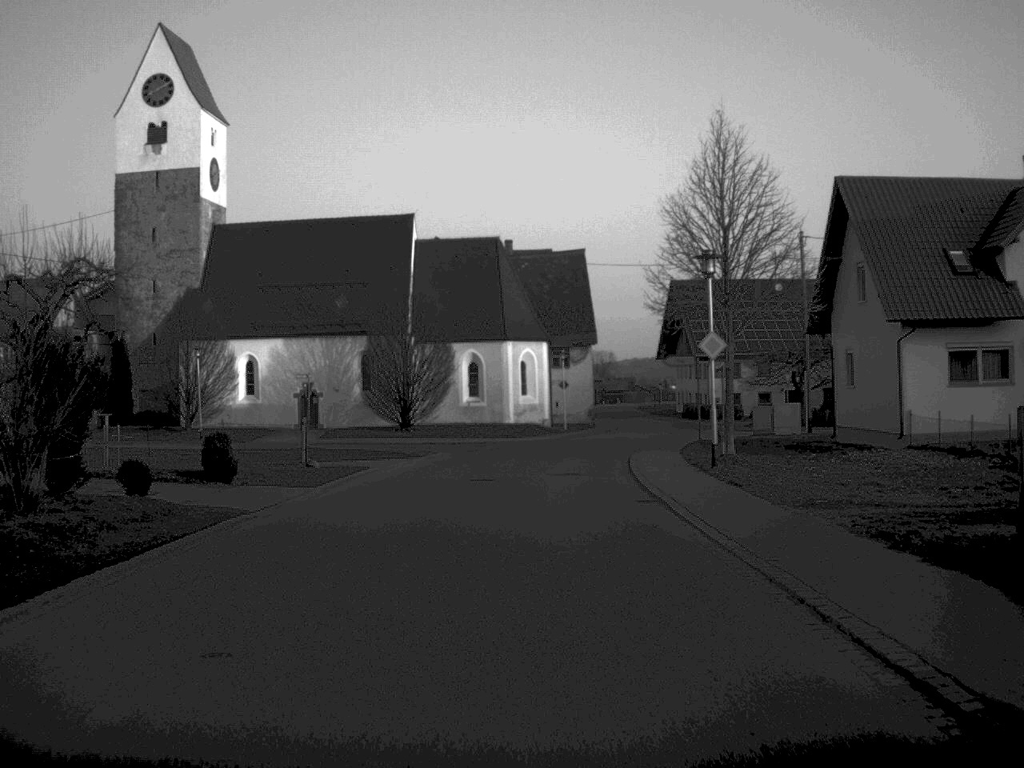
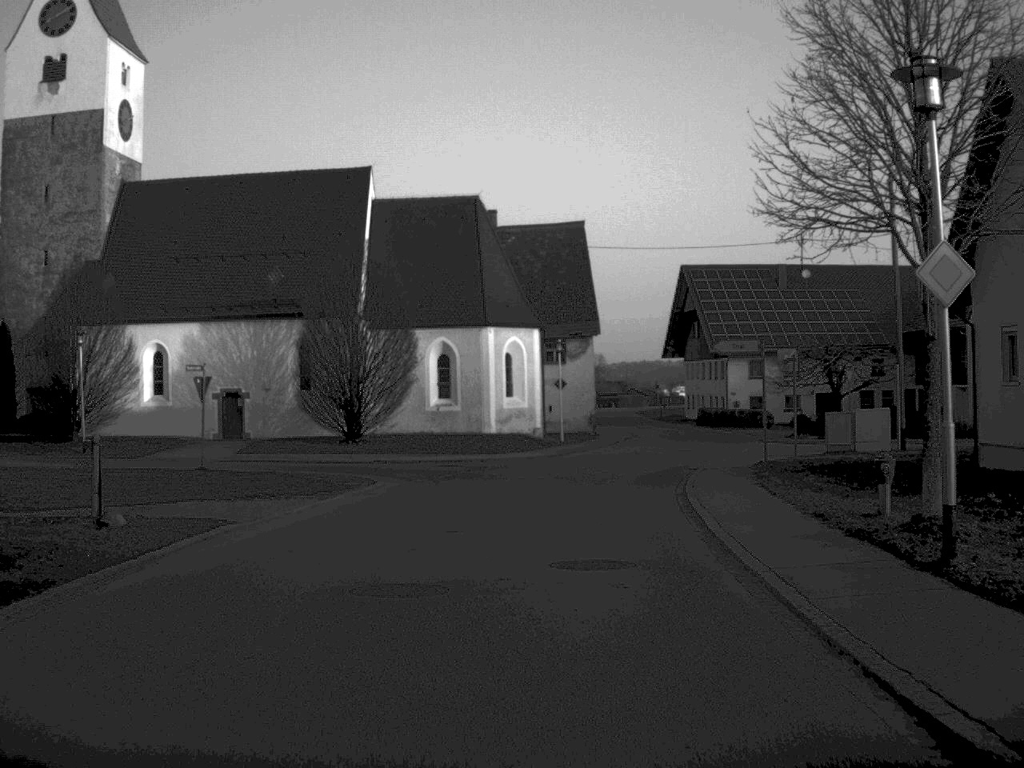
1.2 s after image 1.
(+0.1, +15.2) m; +1°
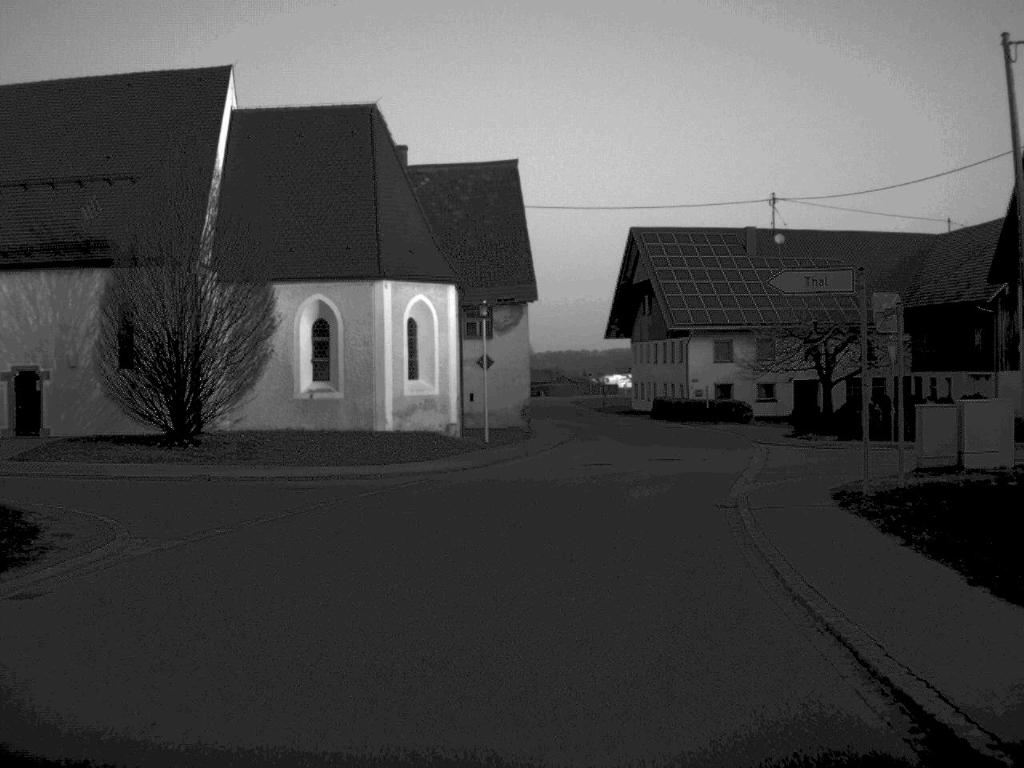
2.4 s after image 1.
(+0.4, +15.2) m; +4°
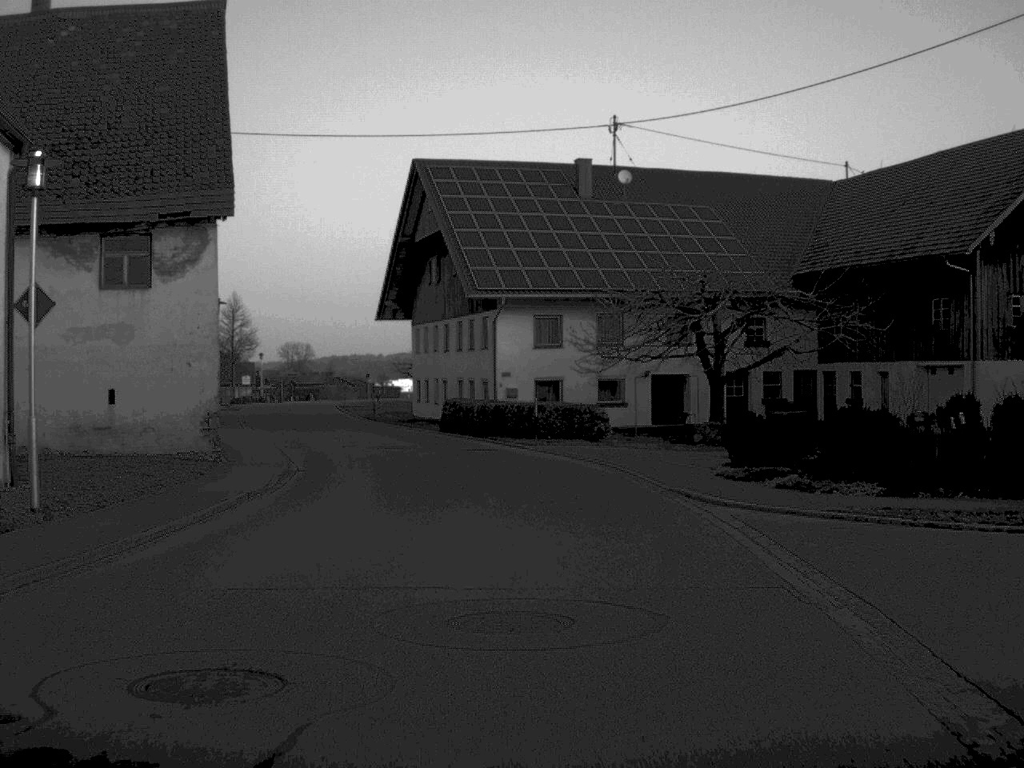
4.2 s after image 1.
(+2.0, +23.6) m; +10°
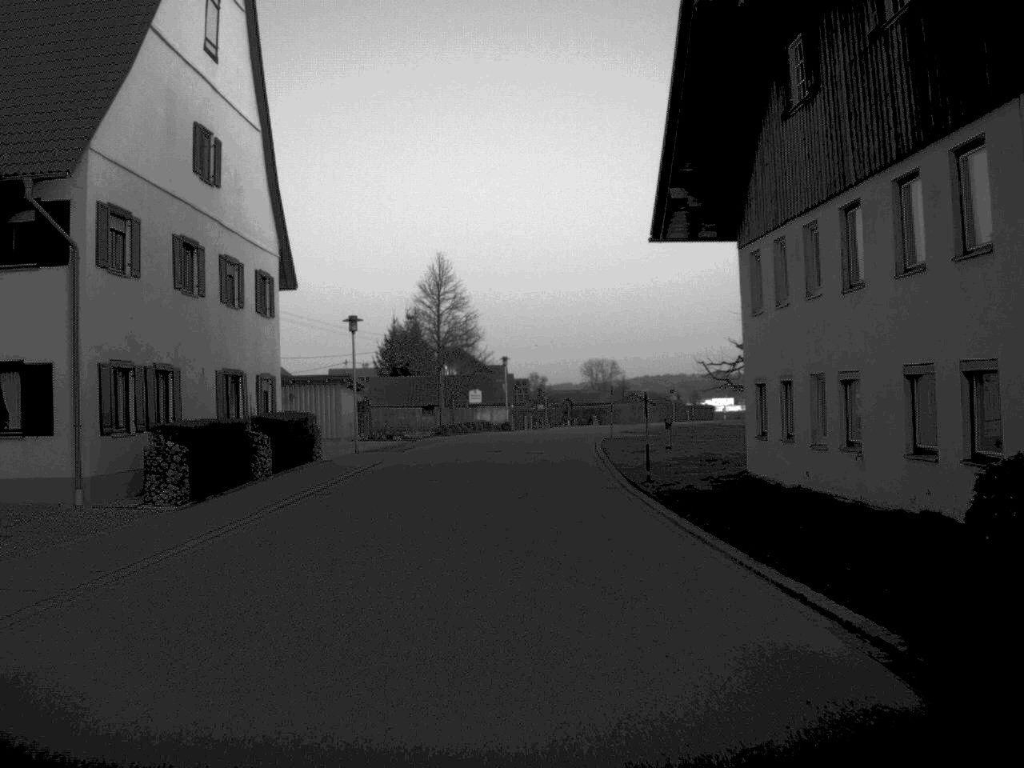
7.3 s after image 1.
(-3.6, +38.0) m; -14°
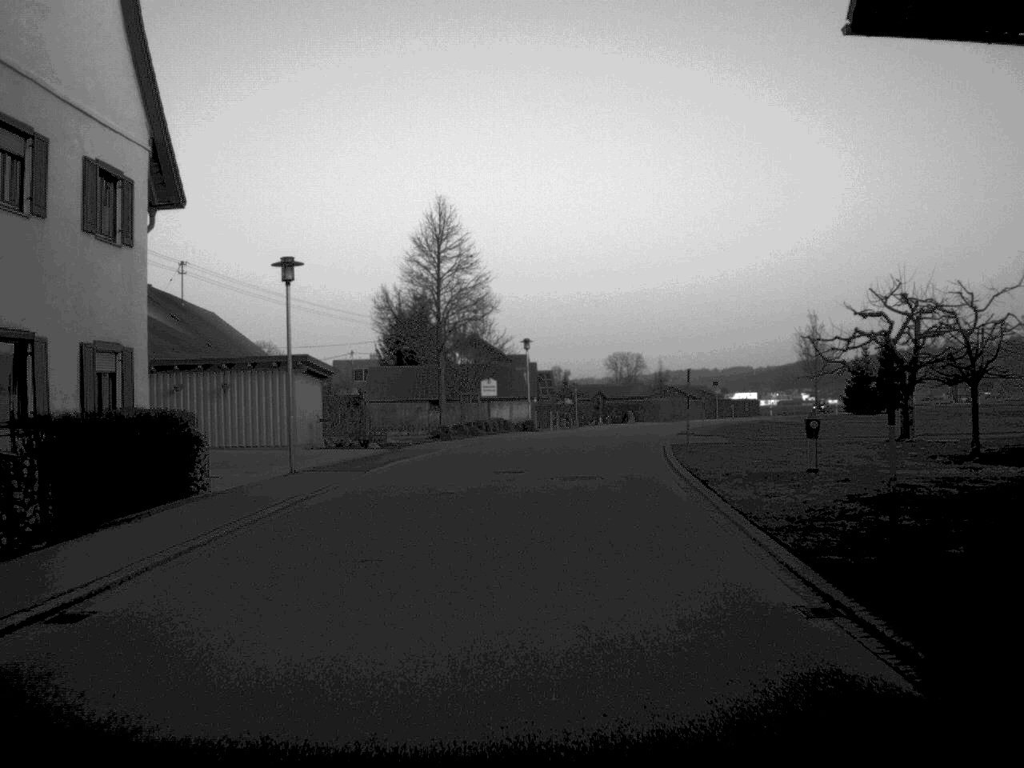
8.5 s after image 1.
(-0.2, +15.1) m; -1°
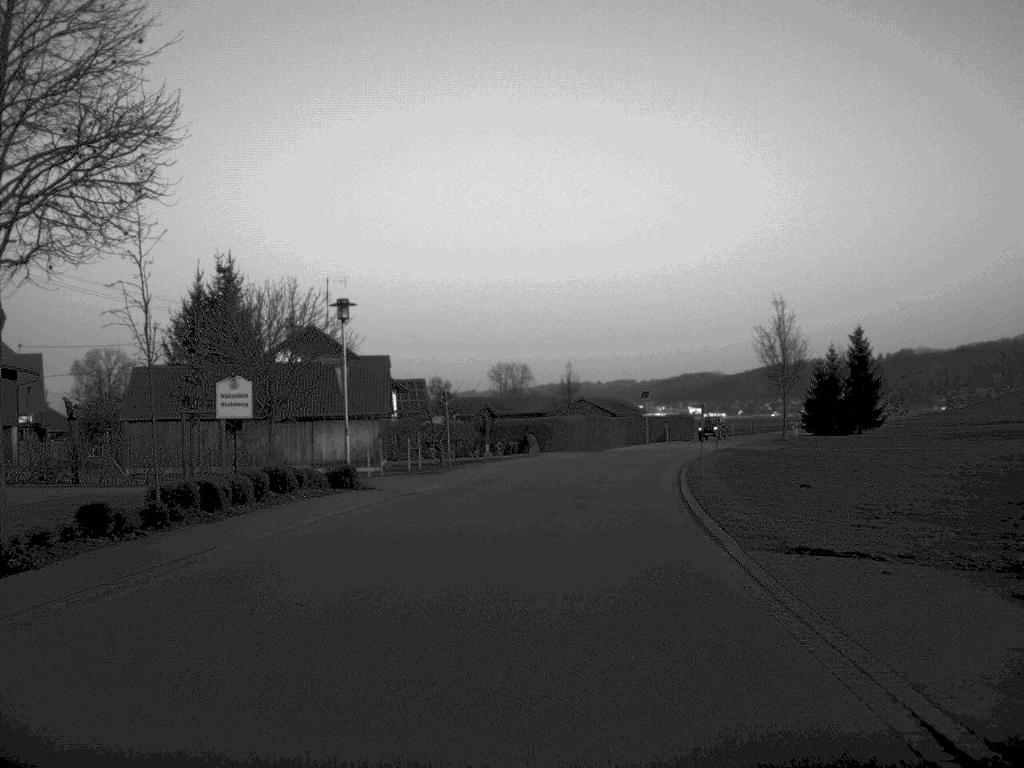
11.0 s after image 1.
(+1.5, +31.6) m; +5°
